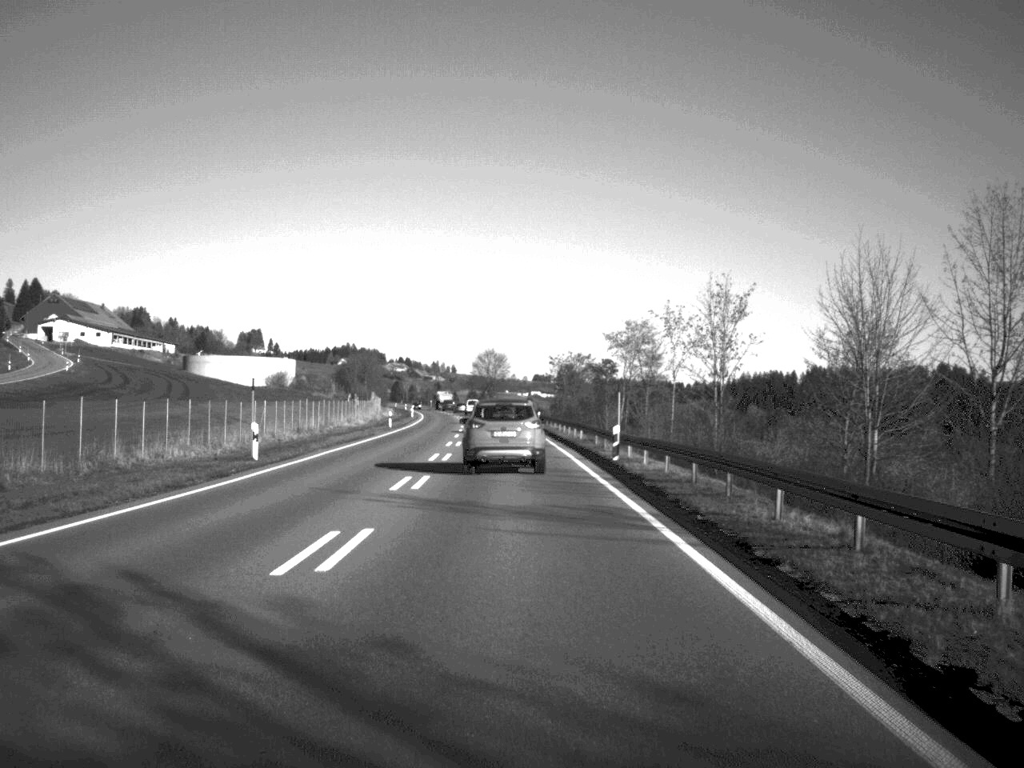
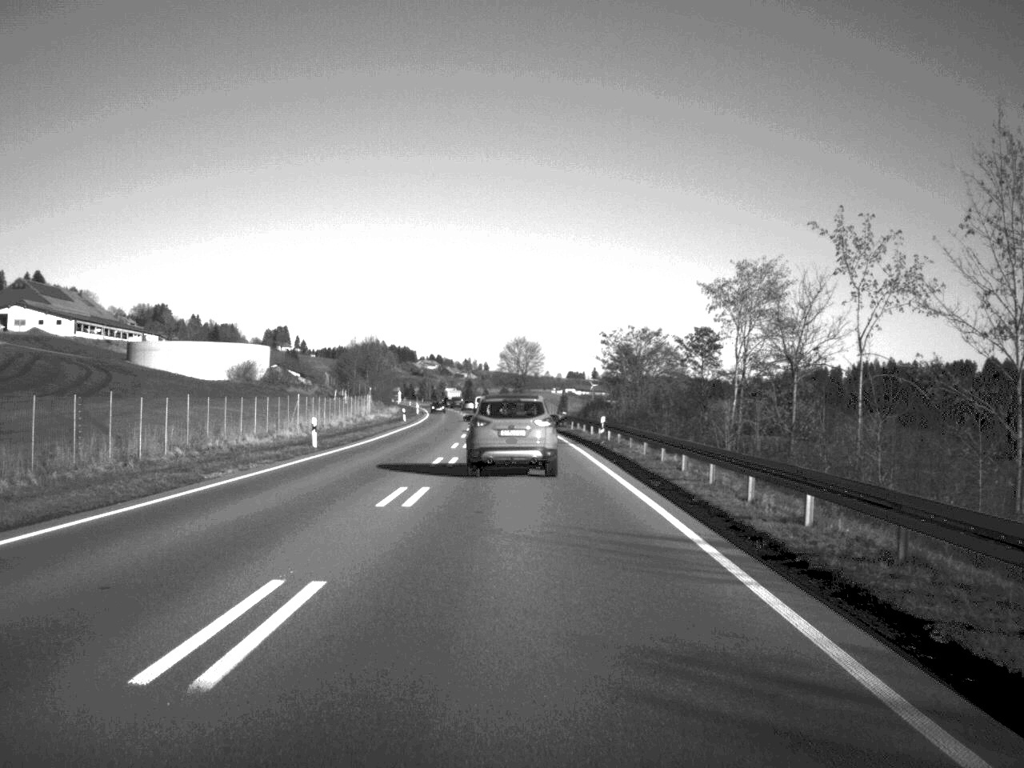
(-0.6, +40.8) m; -2°
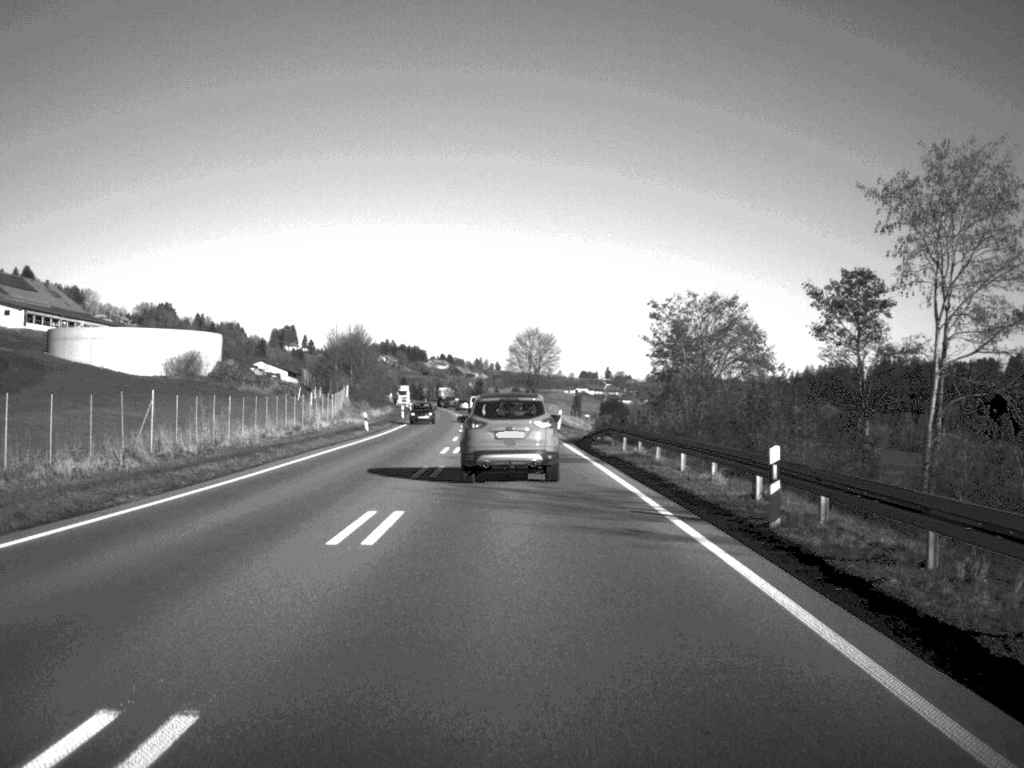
(-0.1, +28.5) m; -1°
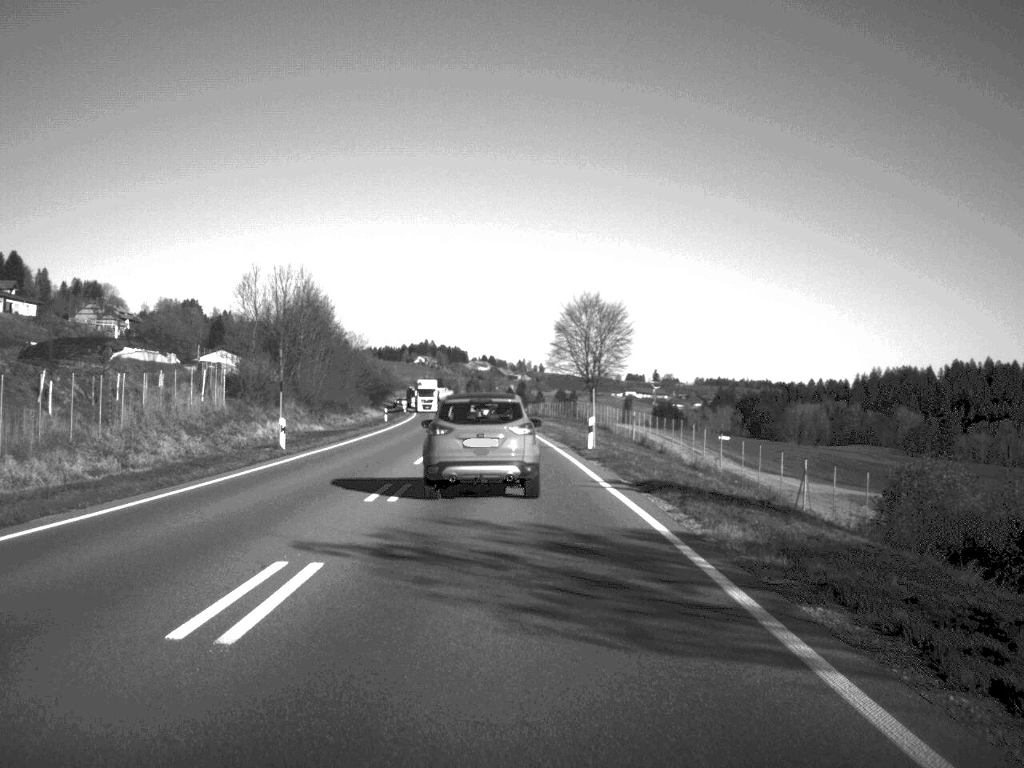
(-1.0, +65.5) m; -2°
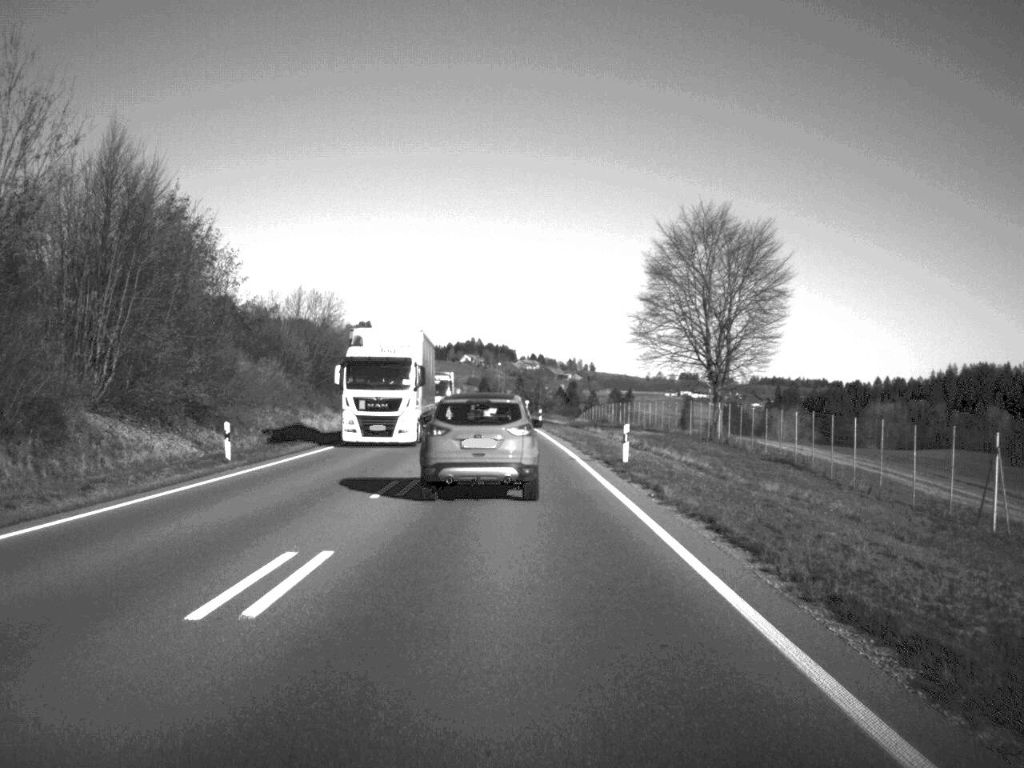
(-1.2, +58.8) m; -2°
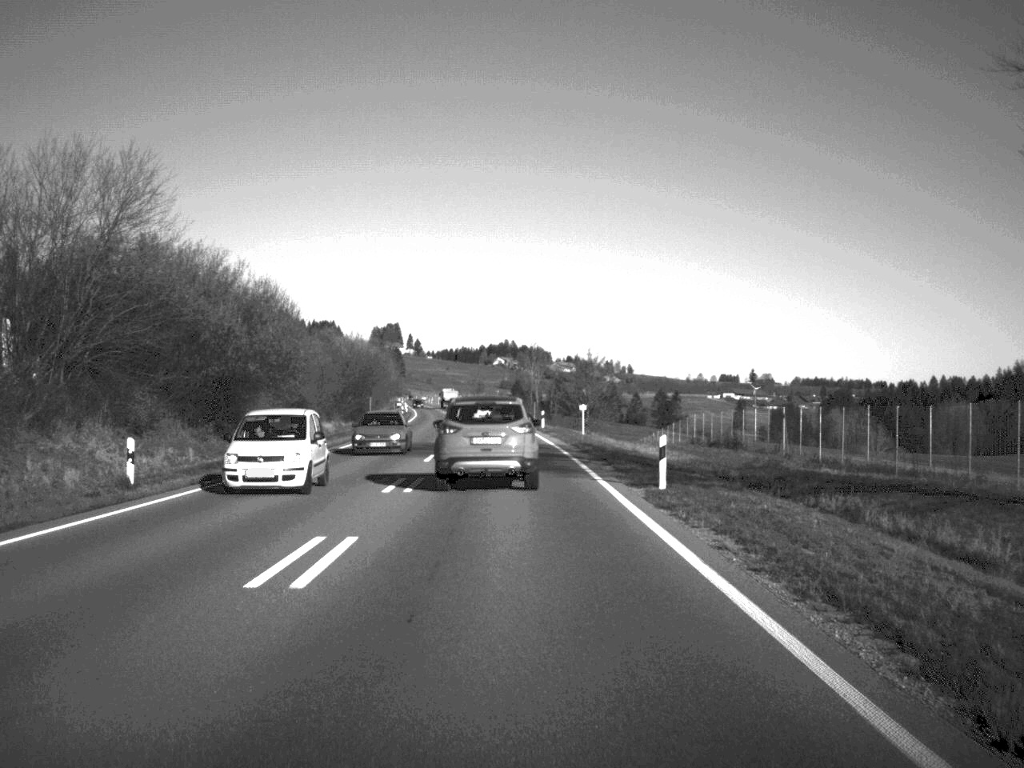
(-0.9, +57.9) m; -2°
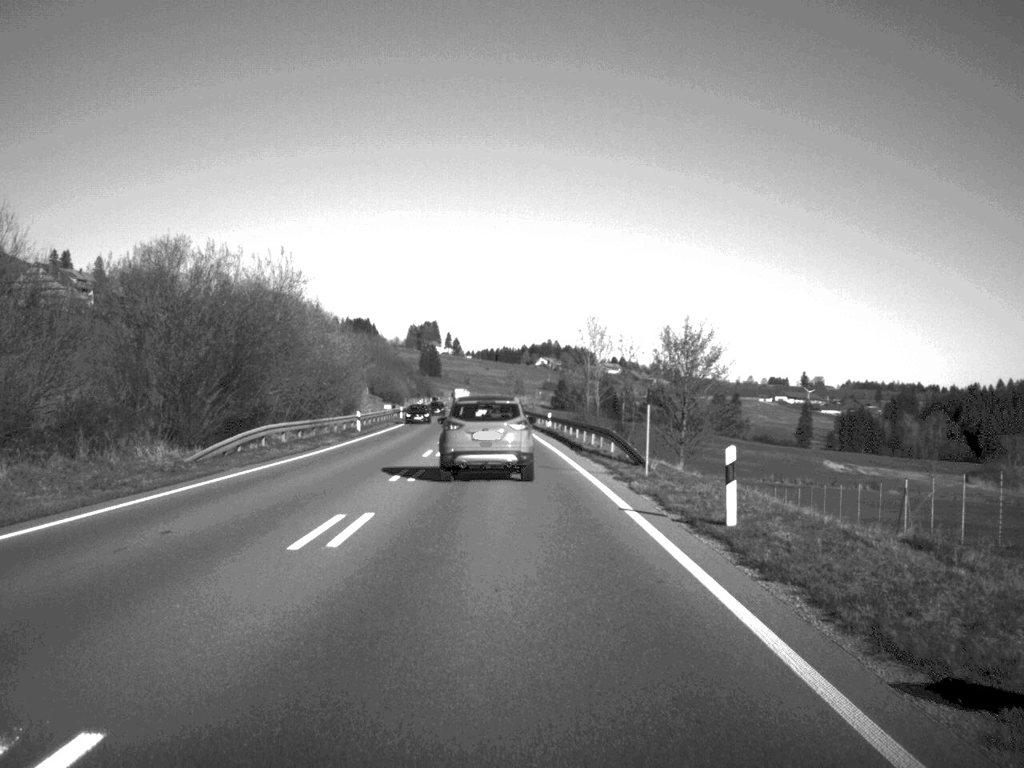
(-1.0, +57.1) m; -2°
